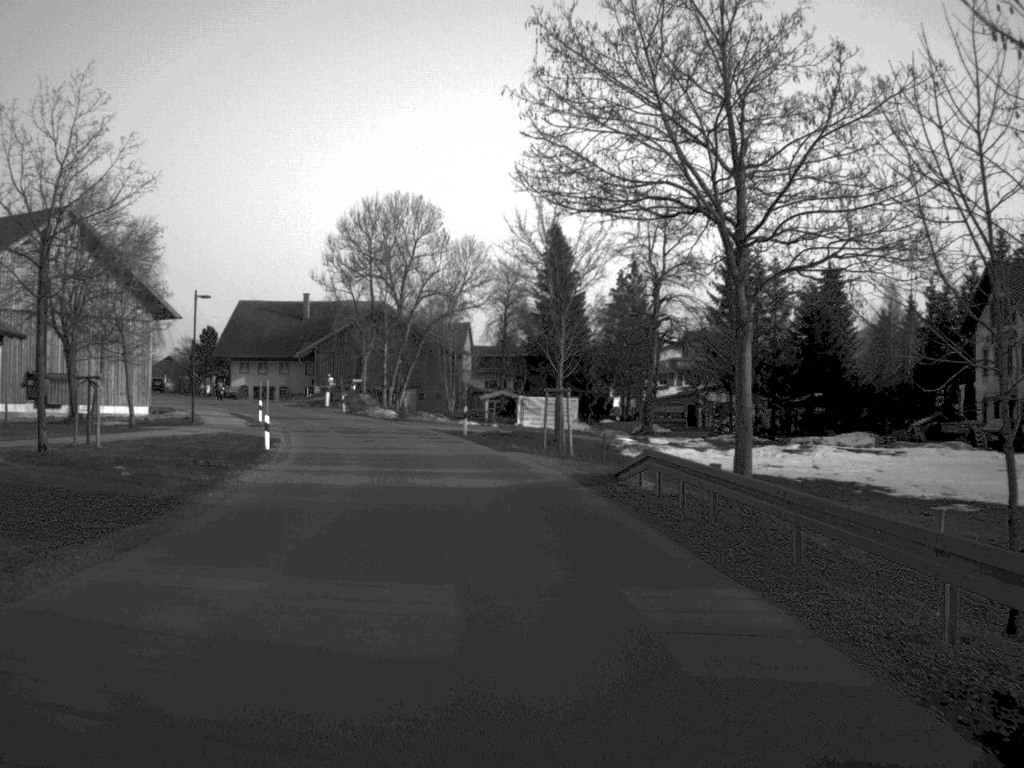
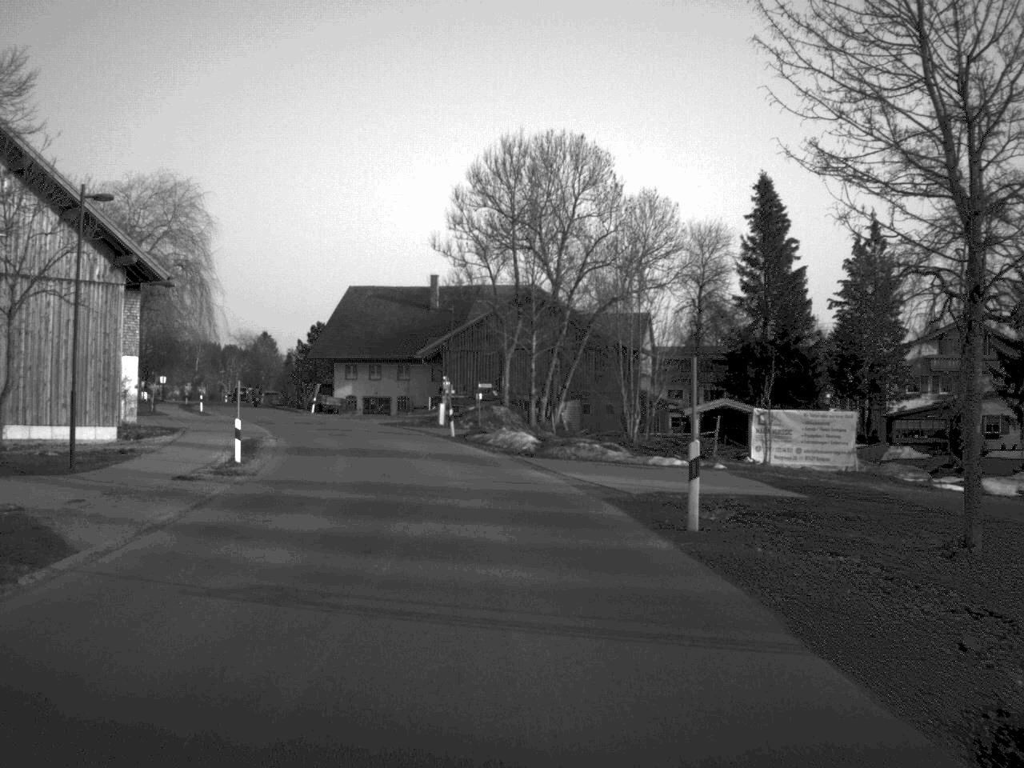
(-2.0, +31.8) m; -8°
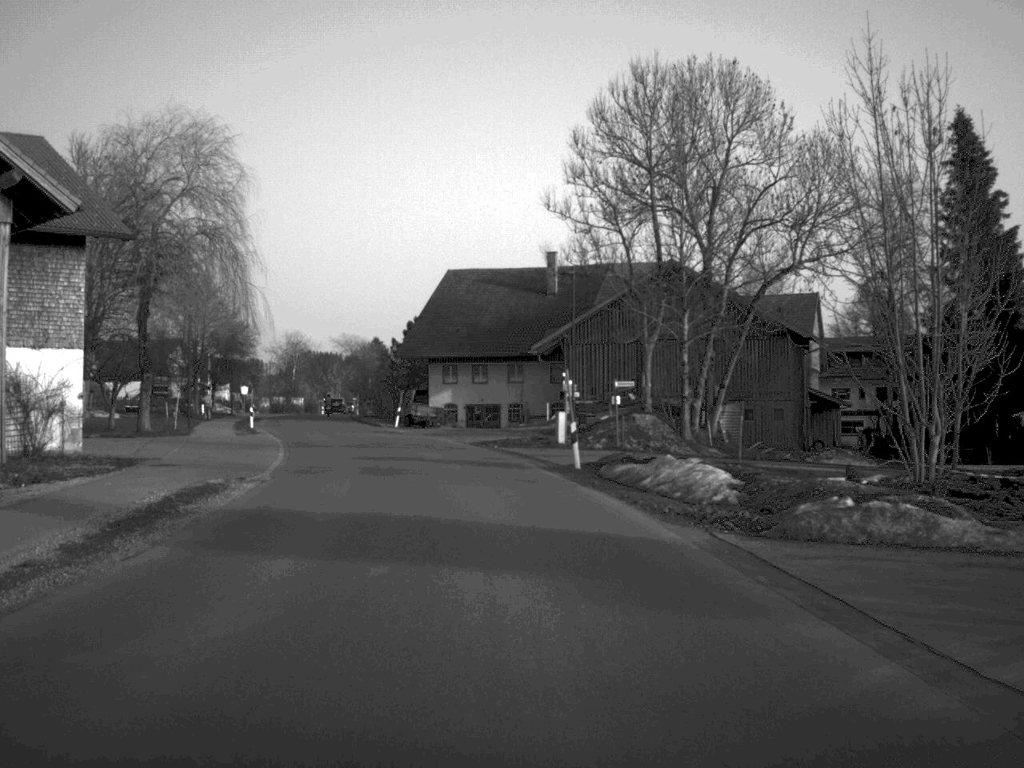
(-0.9, +19.6) m; -6°
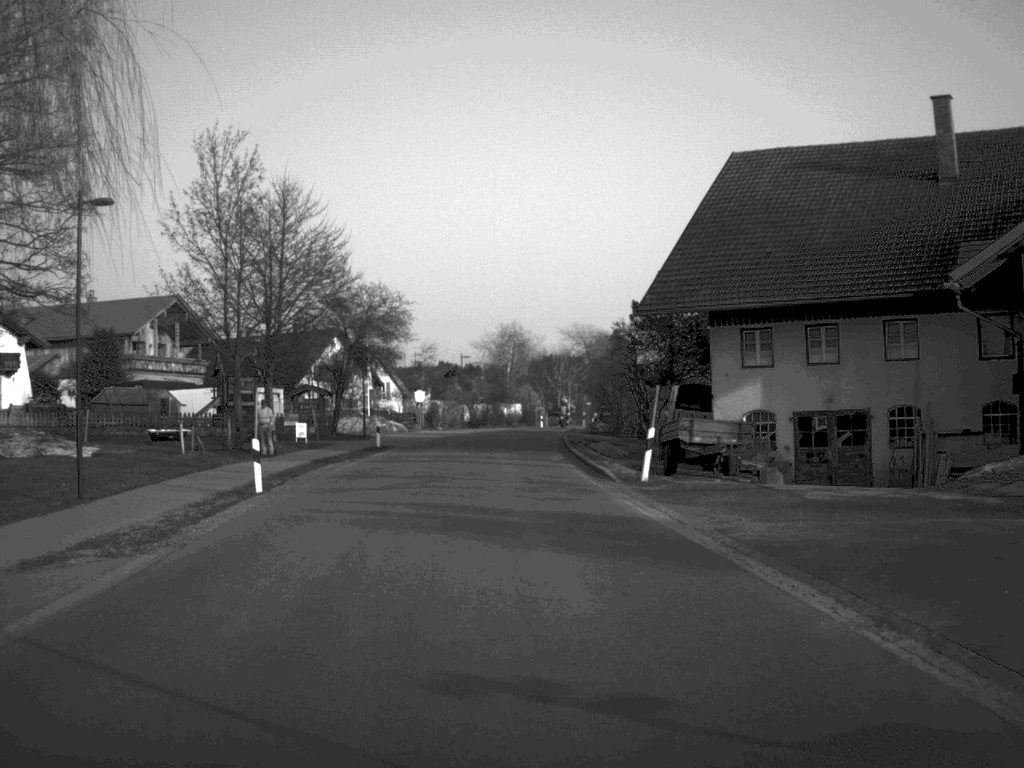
(-4.0, +41.4) m; -11°
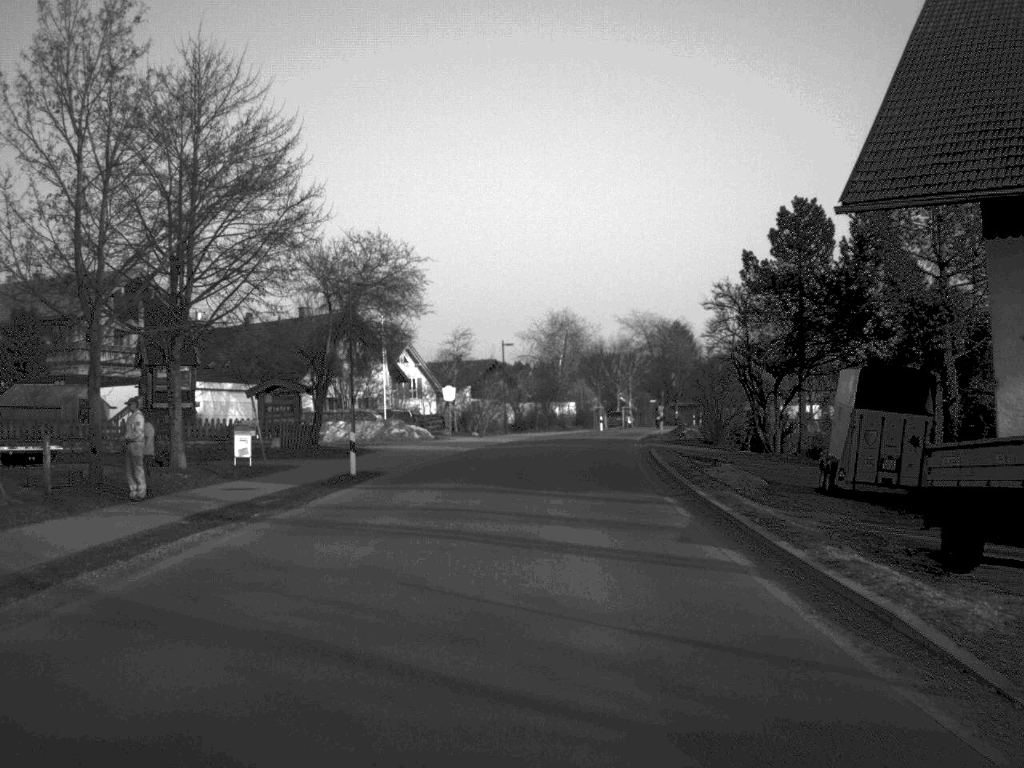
(-0.4, +19.1) m; -2°
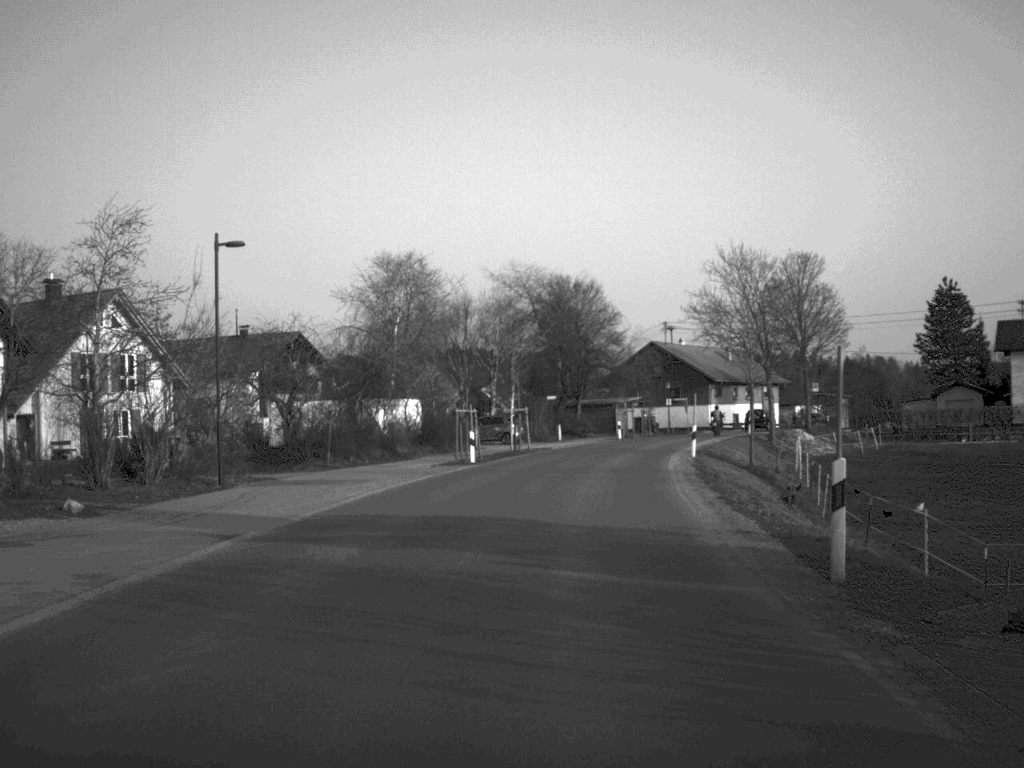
(+2.5, +50.2) m; +7°
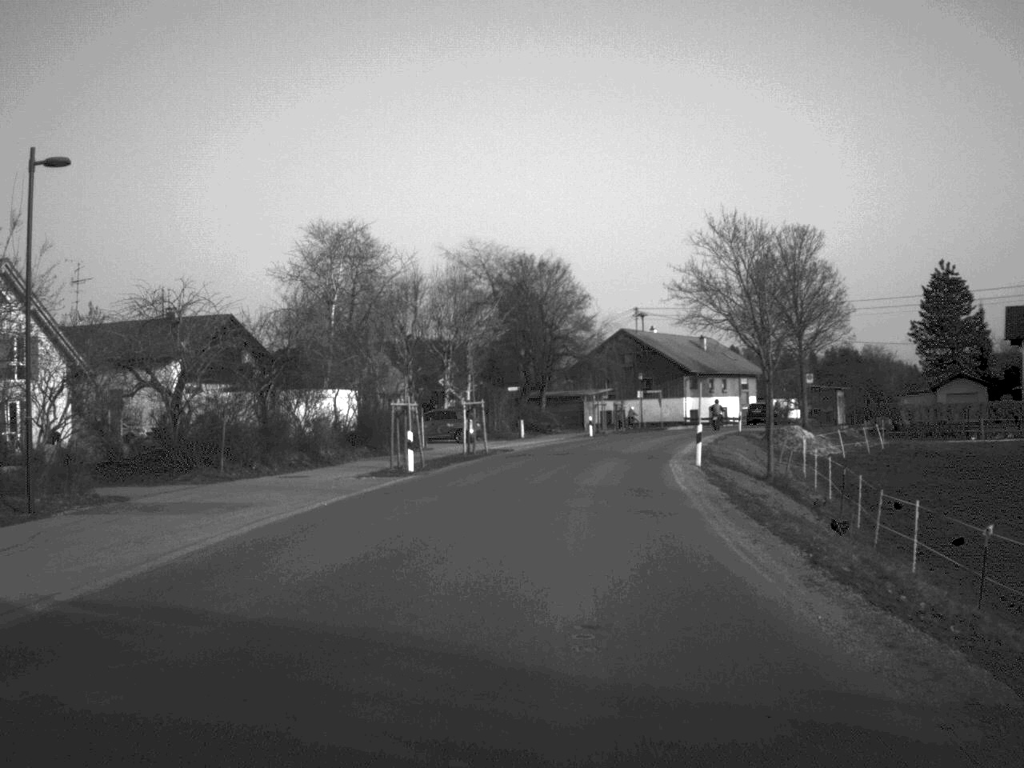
(+0.1, +9.6) m; +2°
